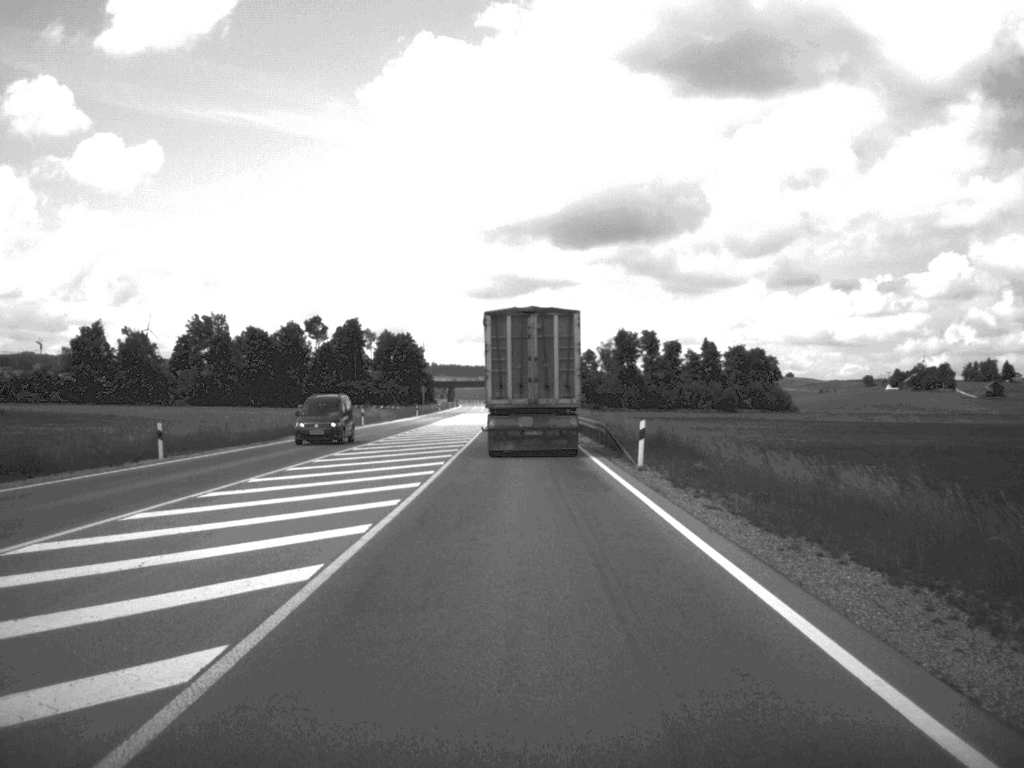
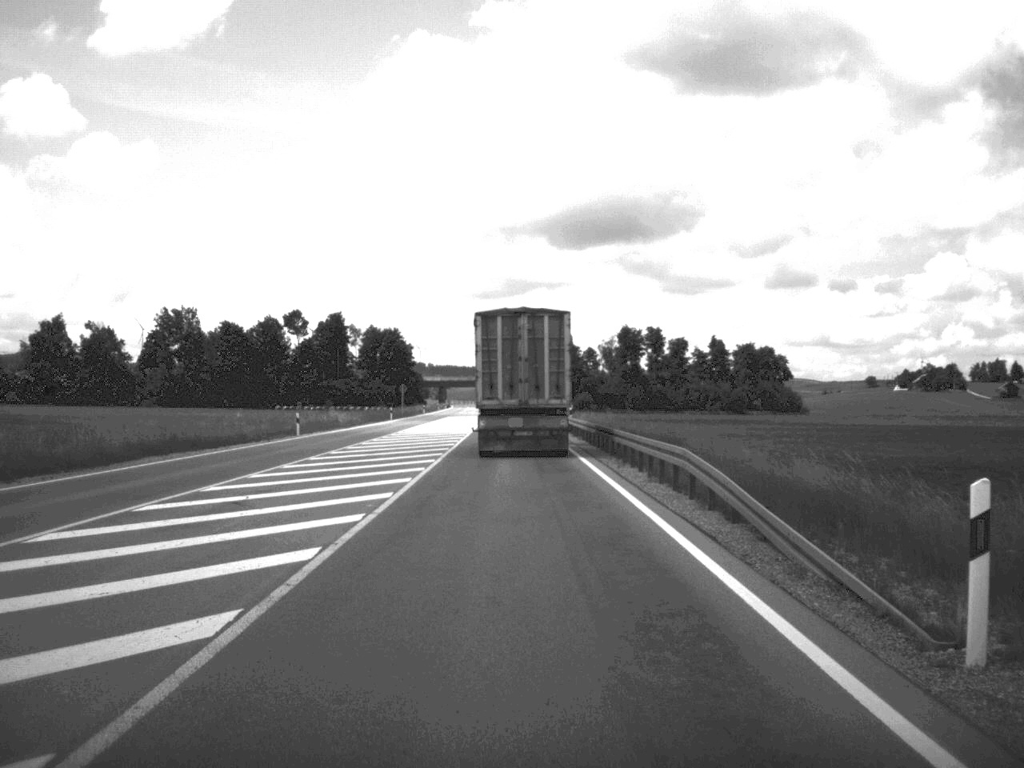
(0.0, +22.8) m; 0°
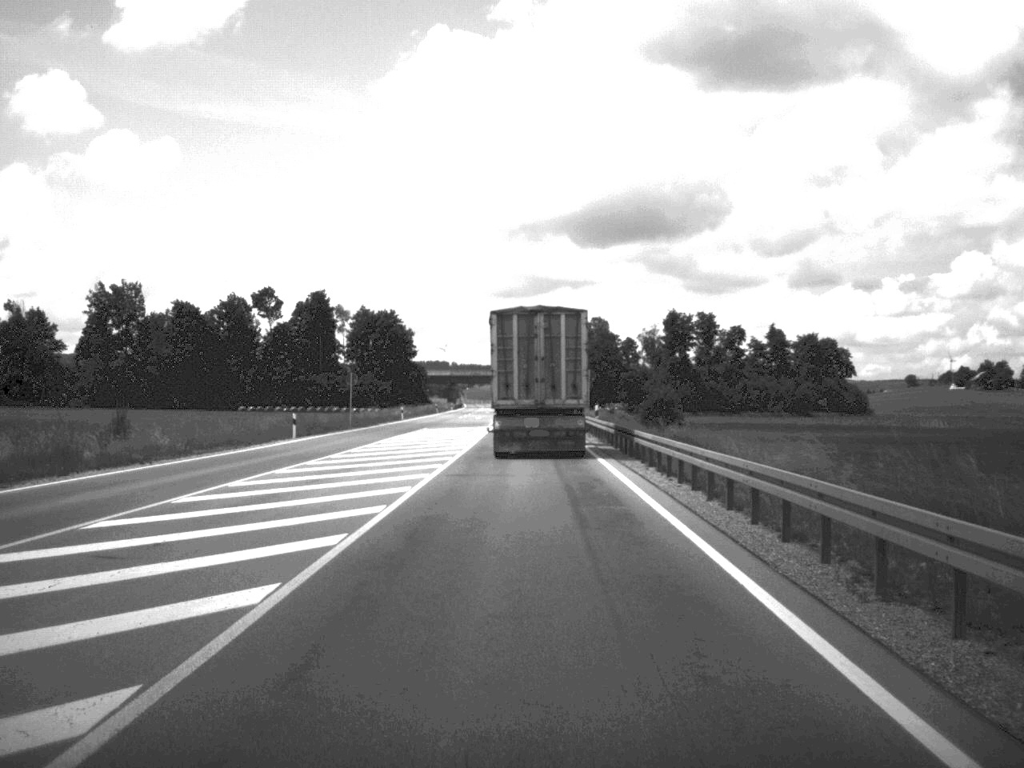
(-0.7, +55.3) m; -1°
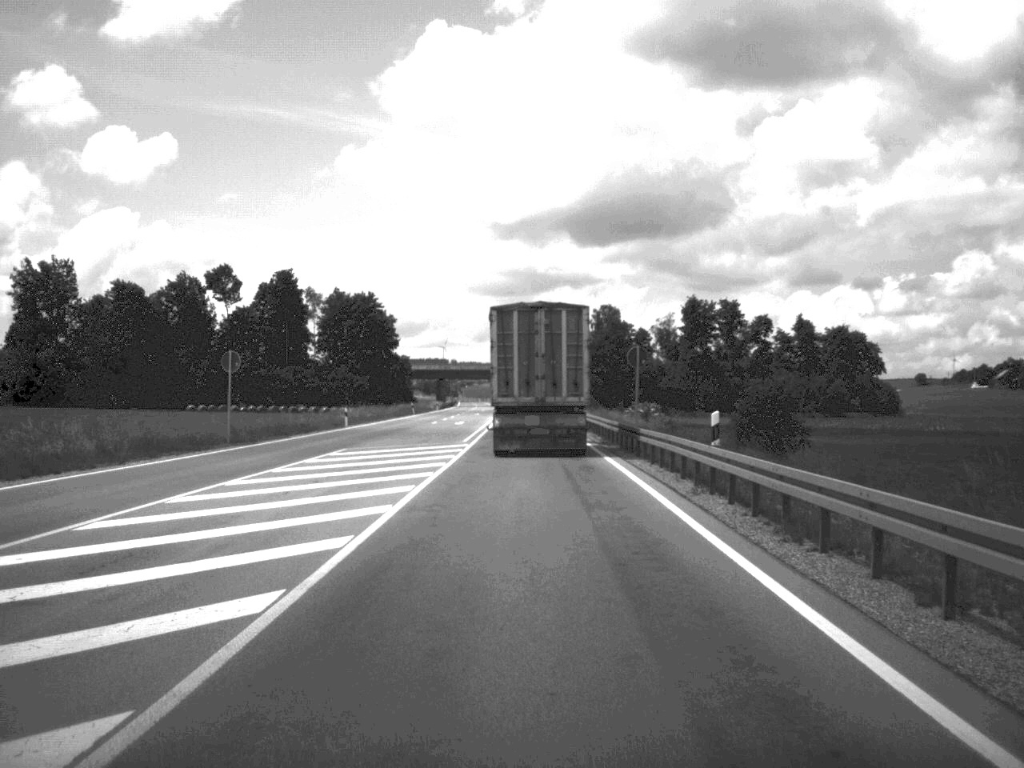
(-0.1, +32.8) m; 0°
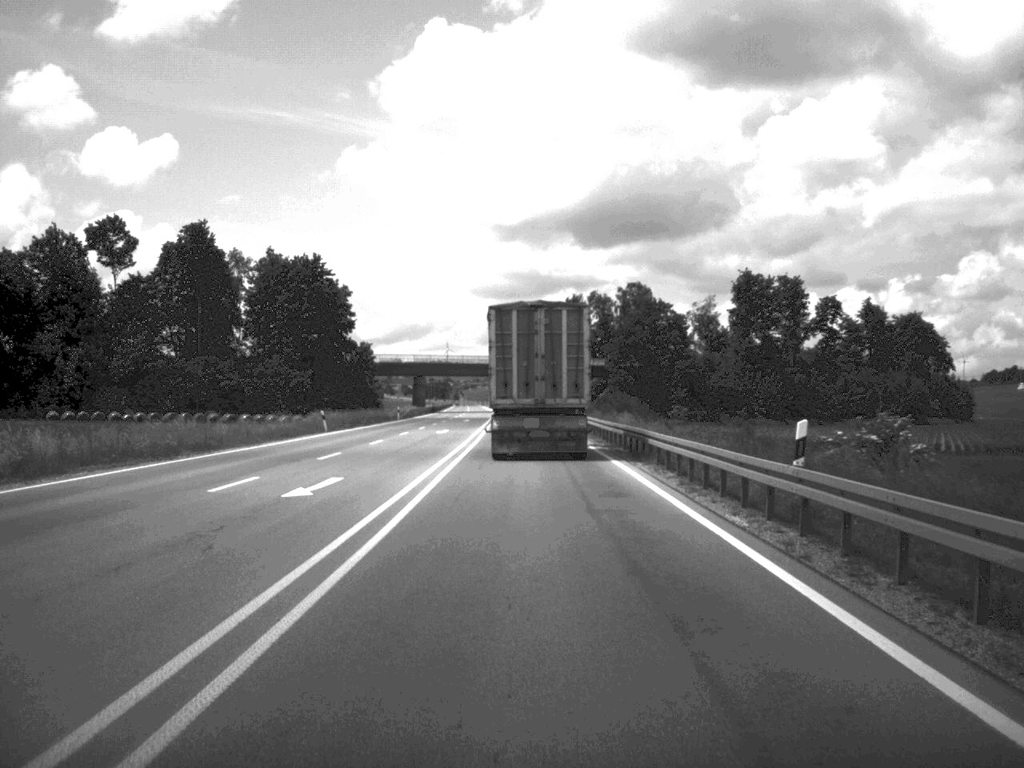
(-0.3, +55.4) m; 0°
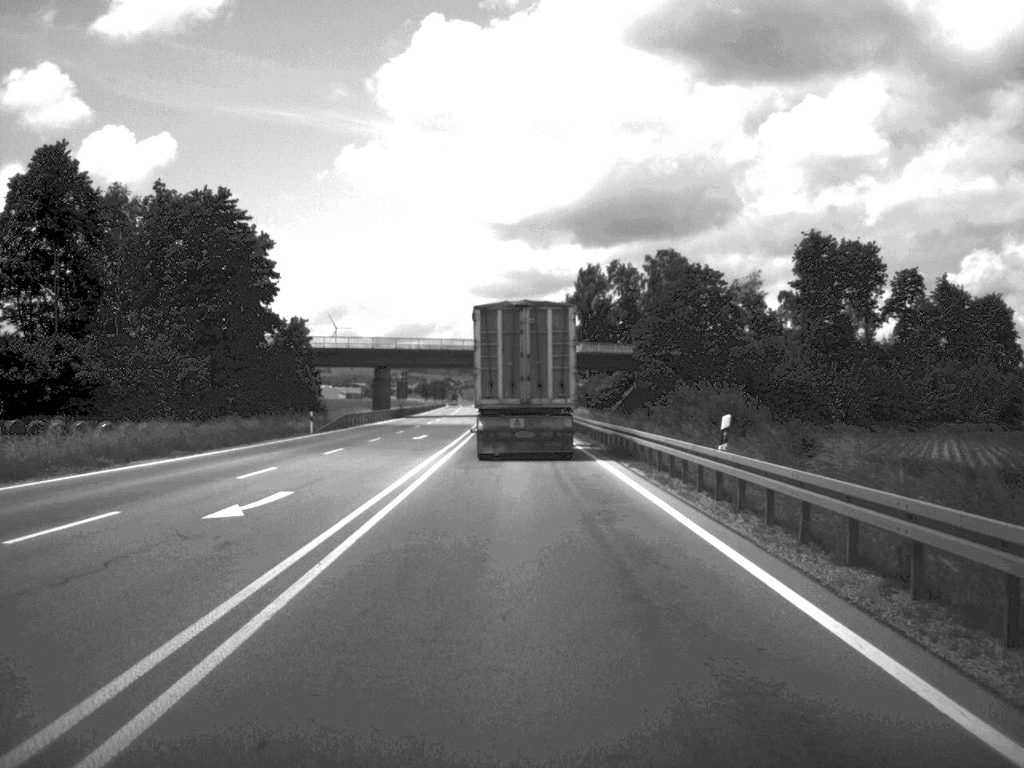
(-0.1, +44.2) m; 0°
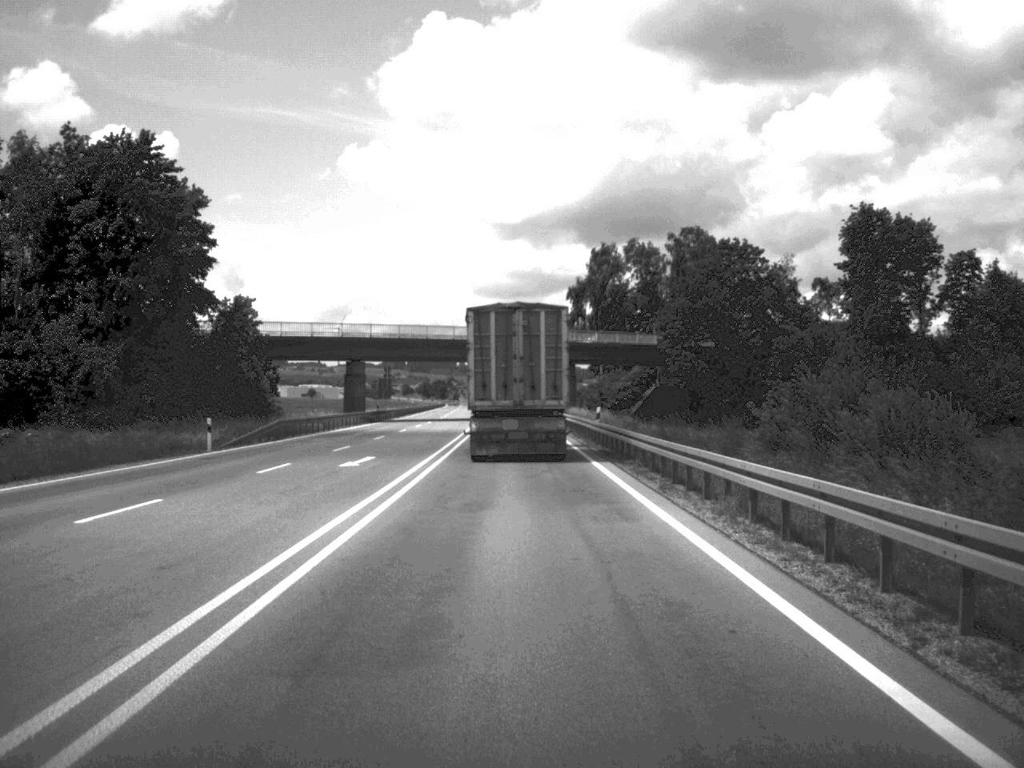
(0.0, +21.2) m; 0°
